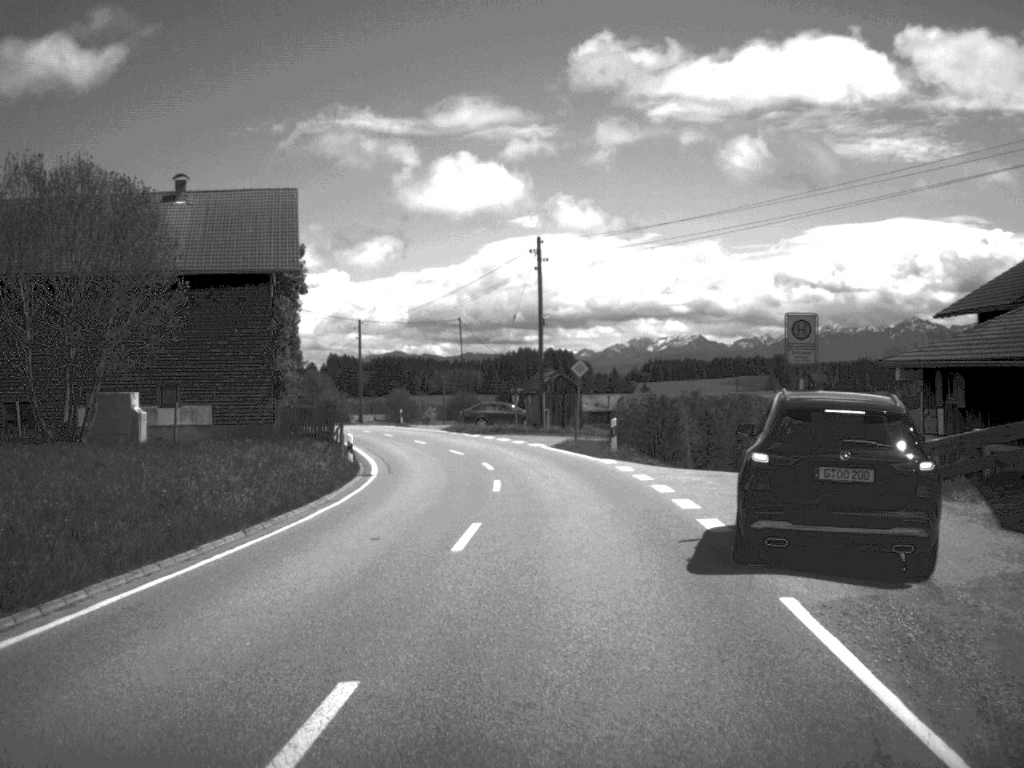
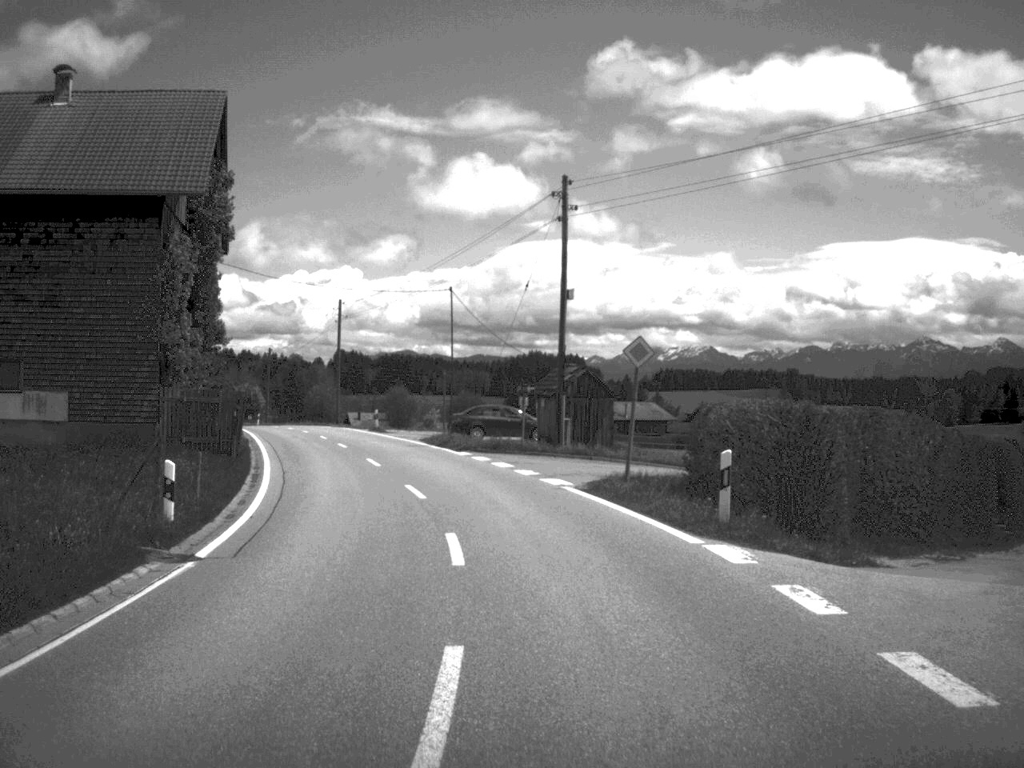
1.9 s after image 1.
(-0.1, +16.9) m; -1°
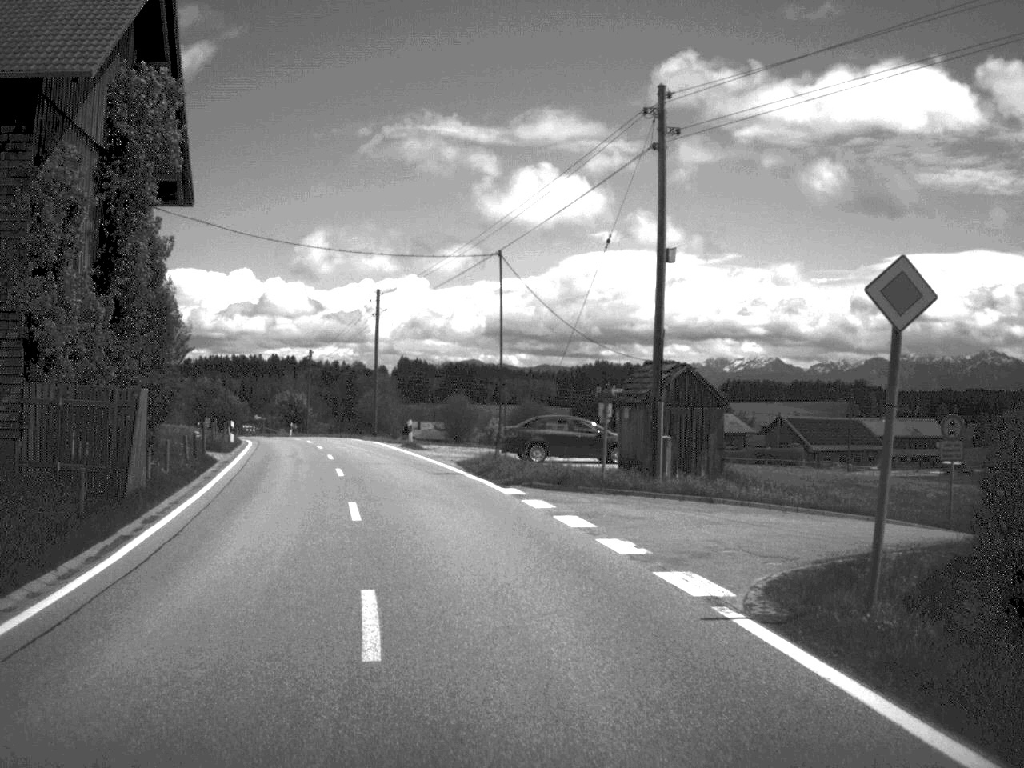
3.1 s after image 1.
(-0.2, +12.8) m; -3°
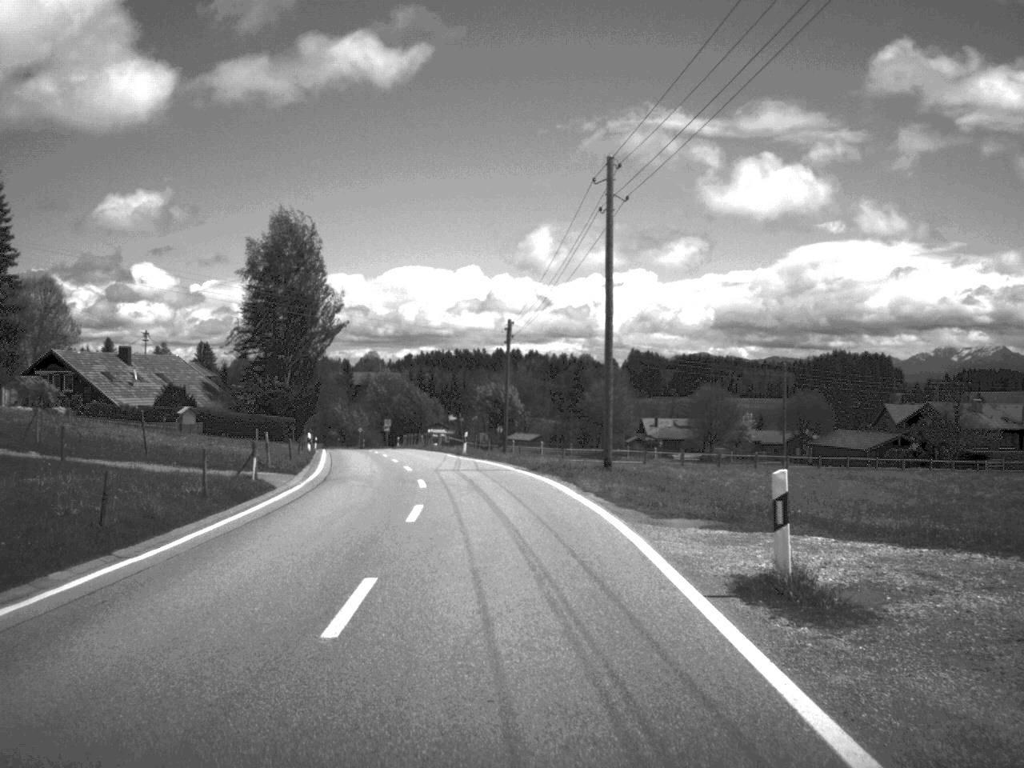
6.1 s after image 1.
(-4.9, +40.9) m; -11°
